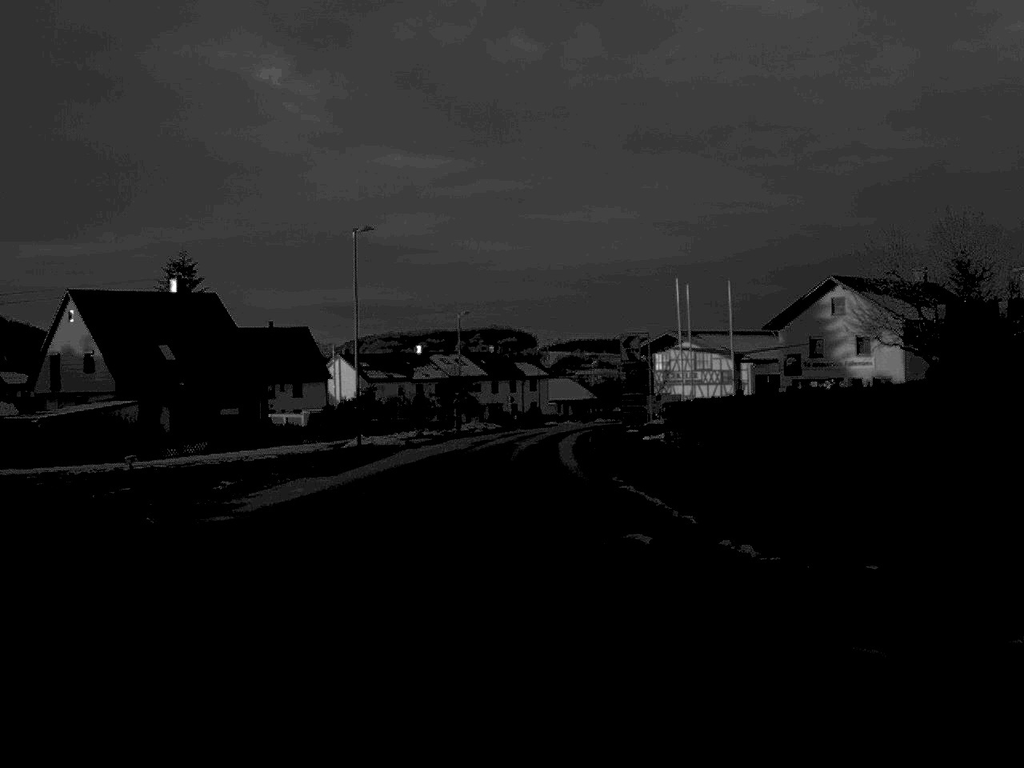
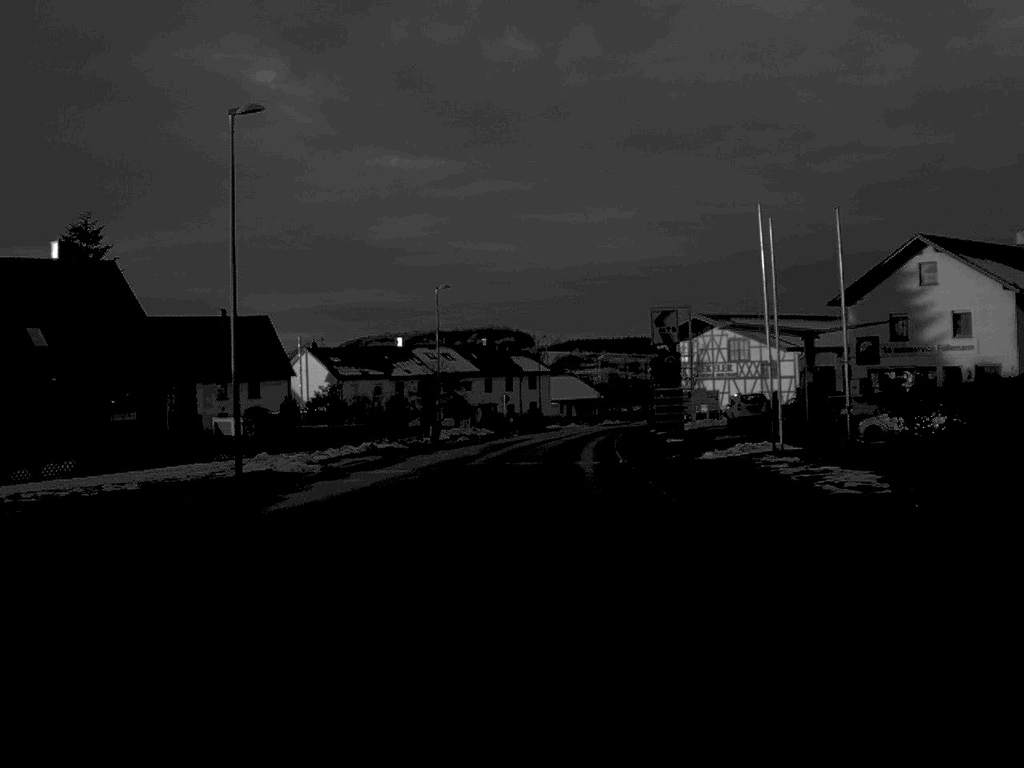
(0.0, +20.0) m; 0°
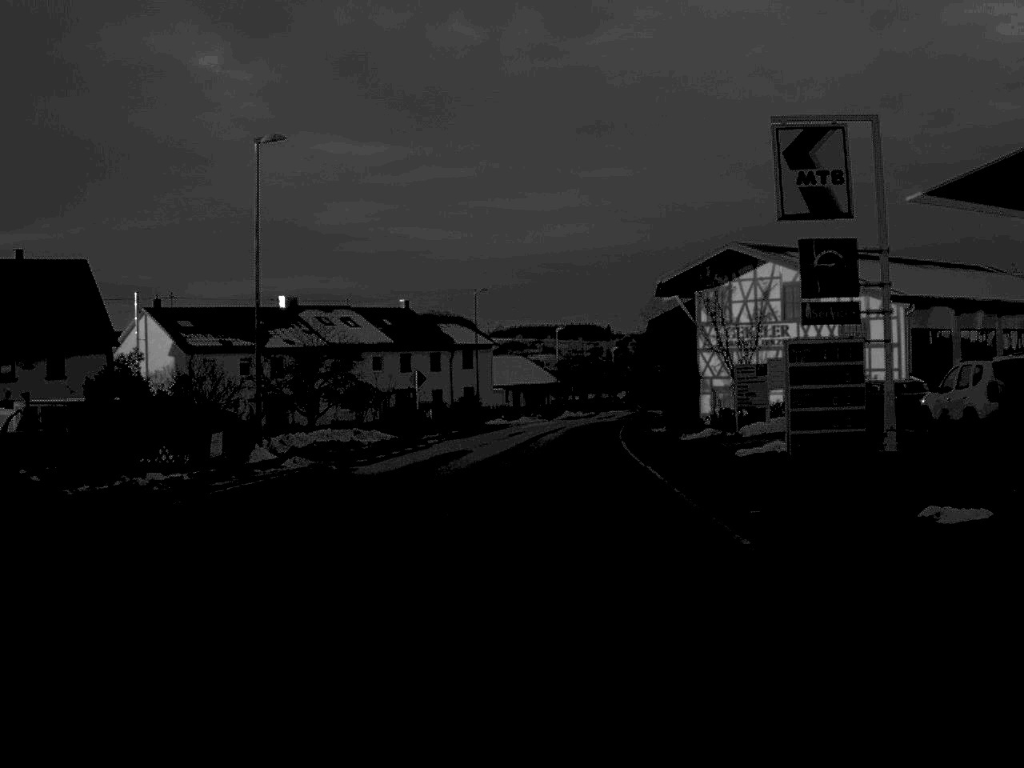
(+0.6, +36.3) m; +3°
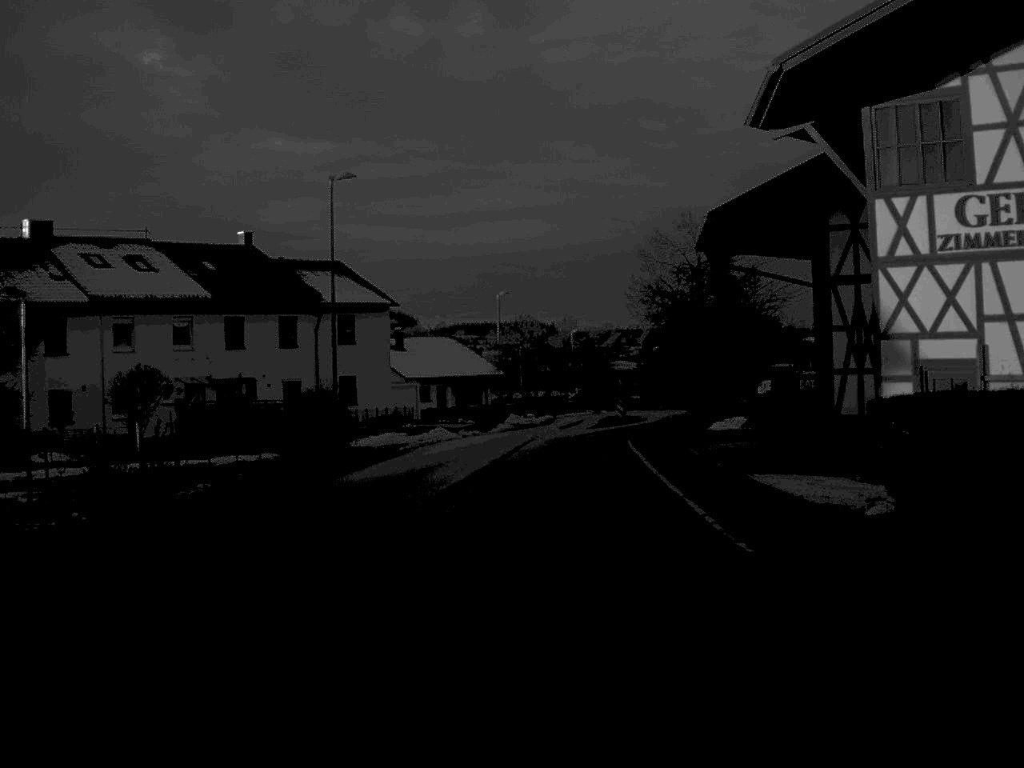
(+1.0, +38.7) m; +2°
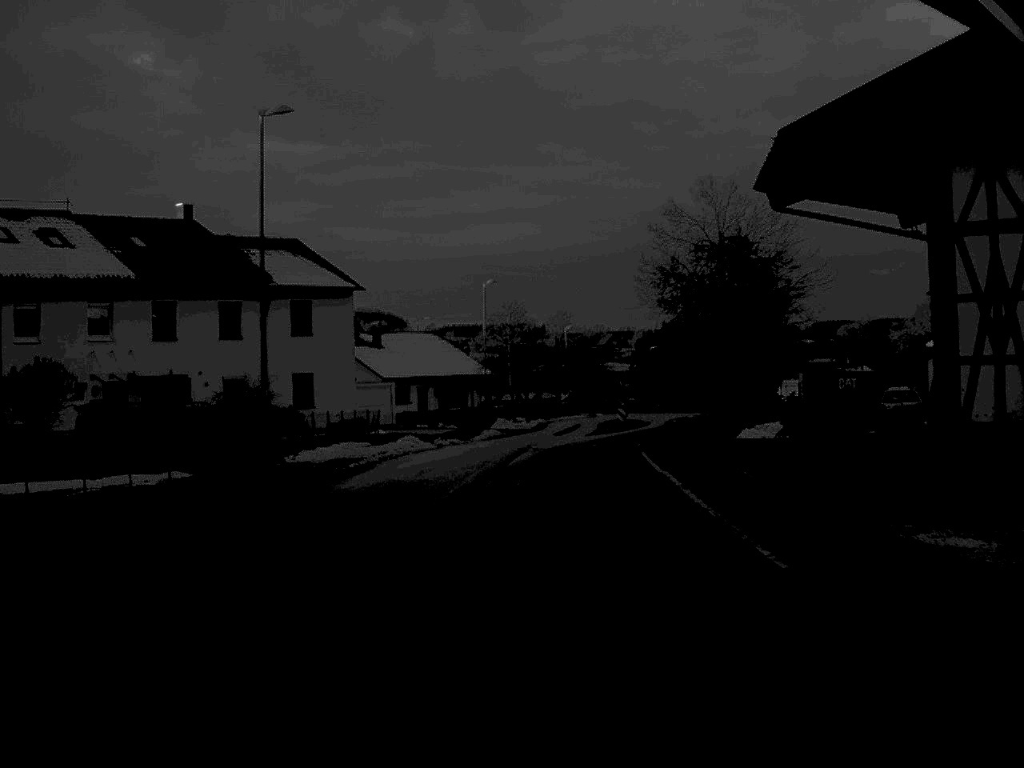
(0.0, +9.1) m; 0°
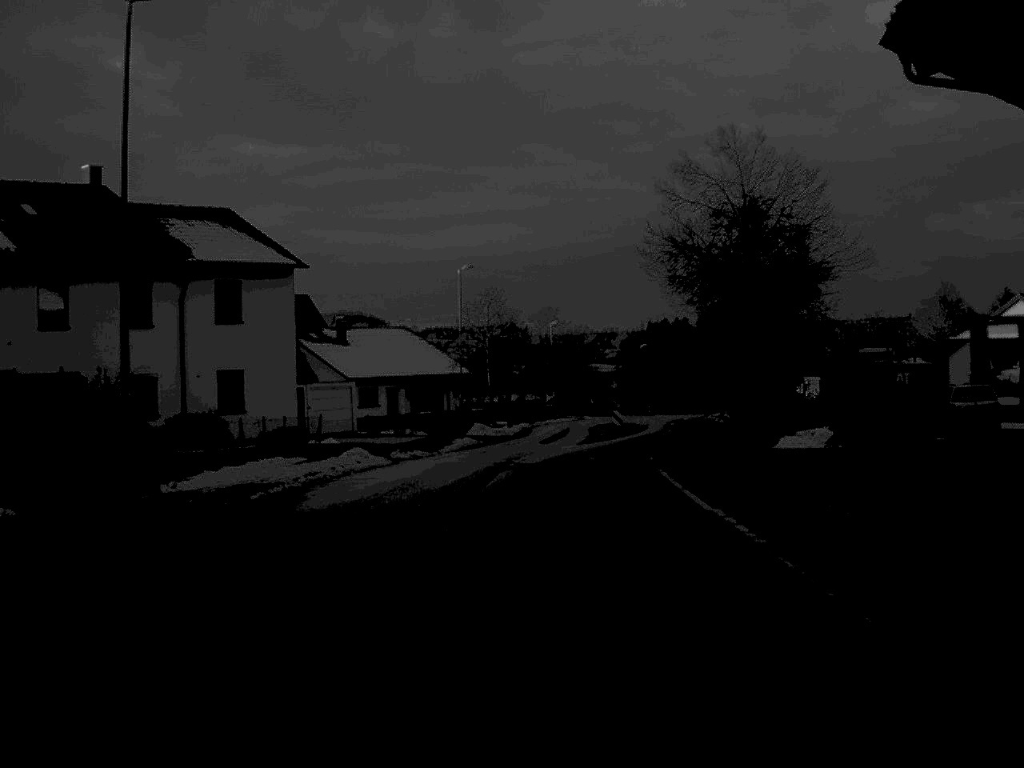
(+0.1, +9.1) m; +1°
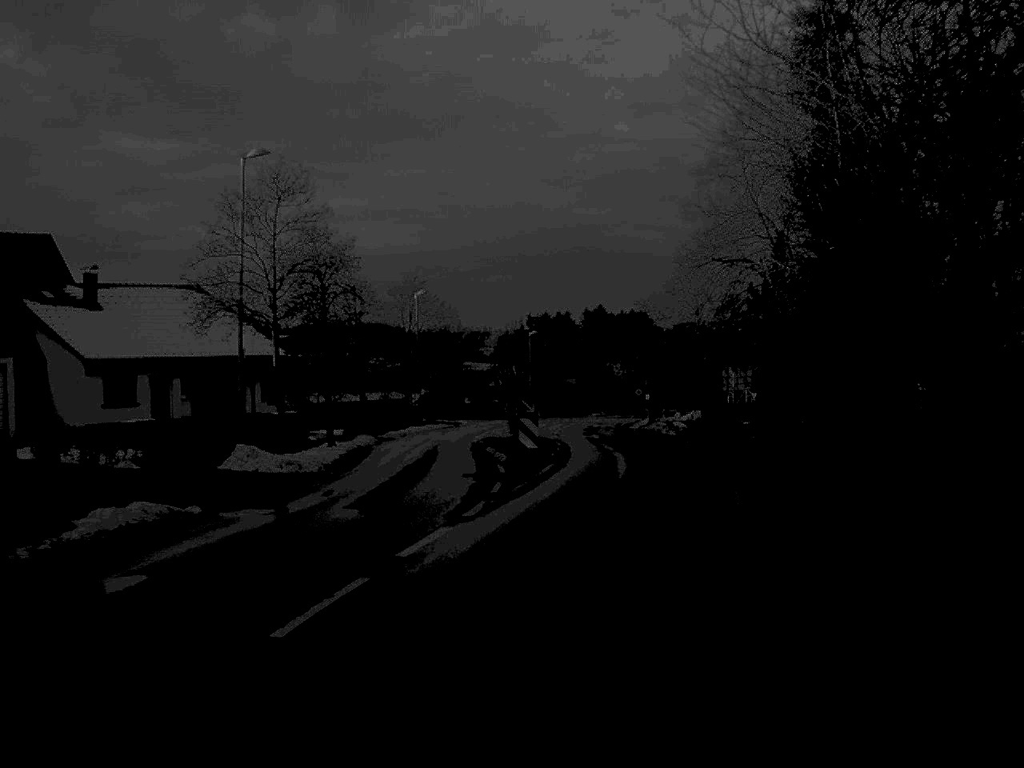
(+1.0, +29.1) m; +6°
